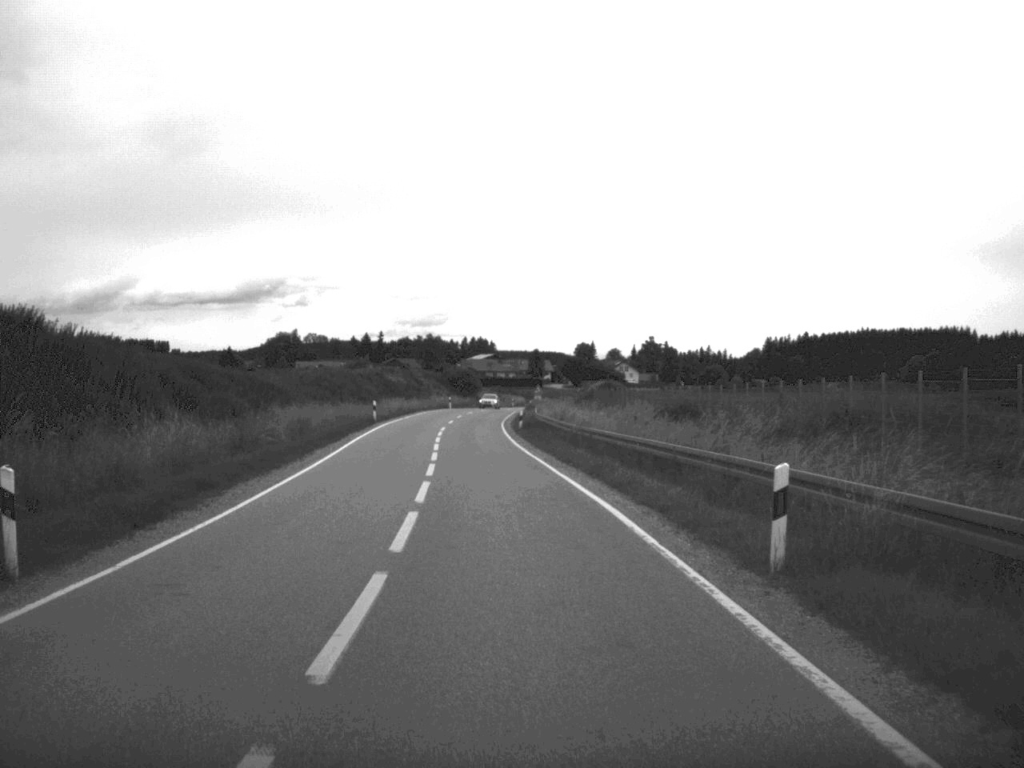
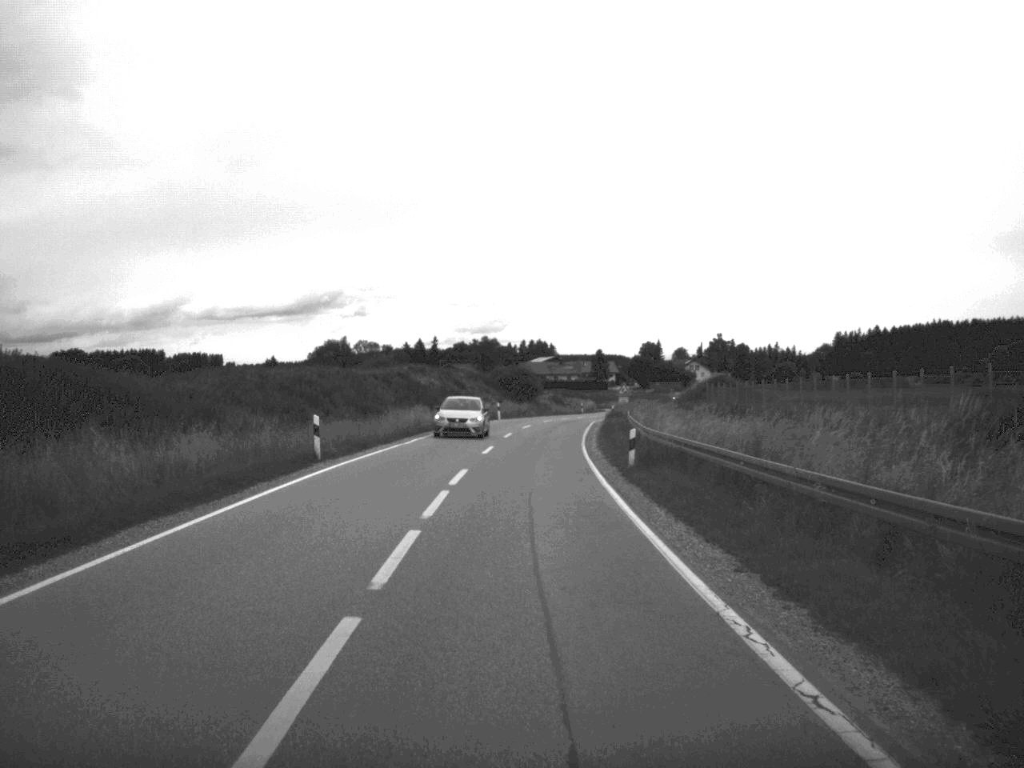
(-1.1, +32.3) m; -3°
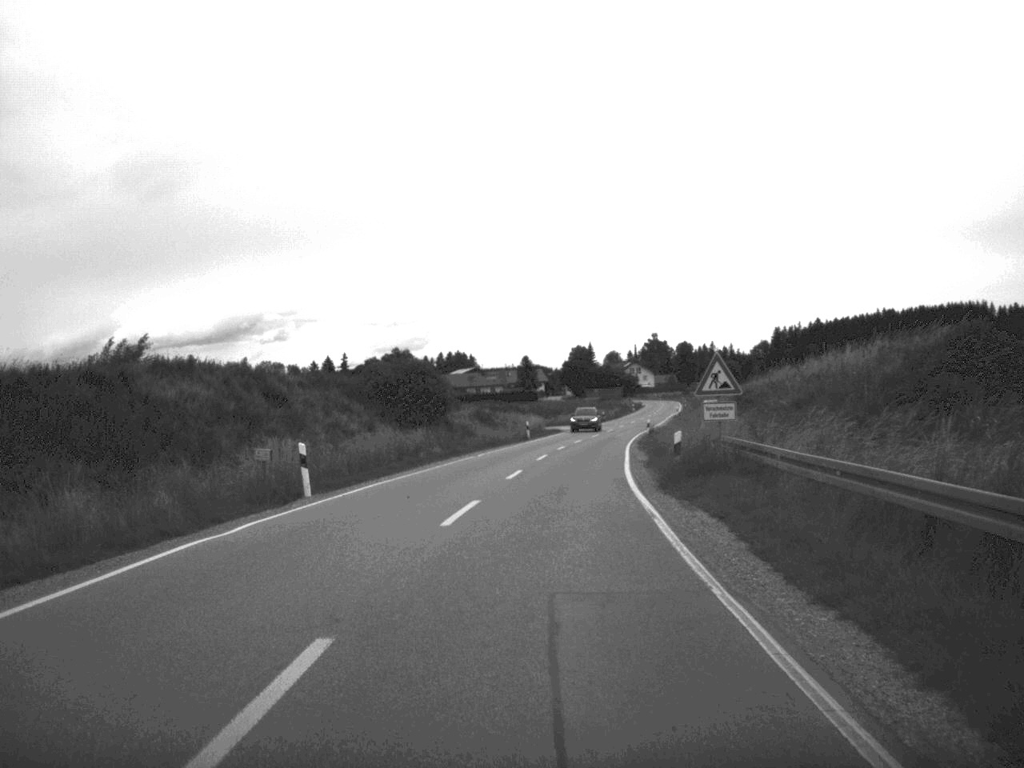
(+0.9, +53.6) m; +3°
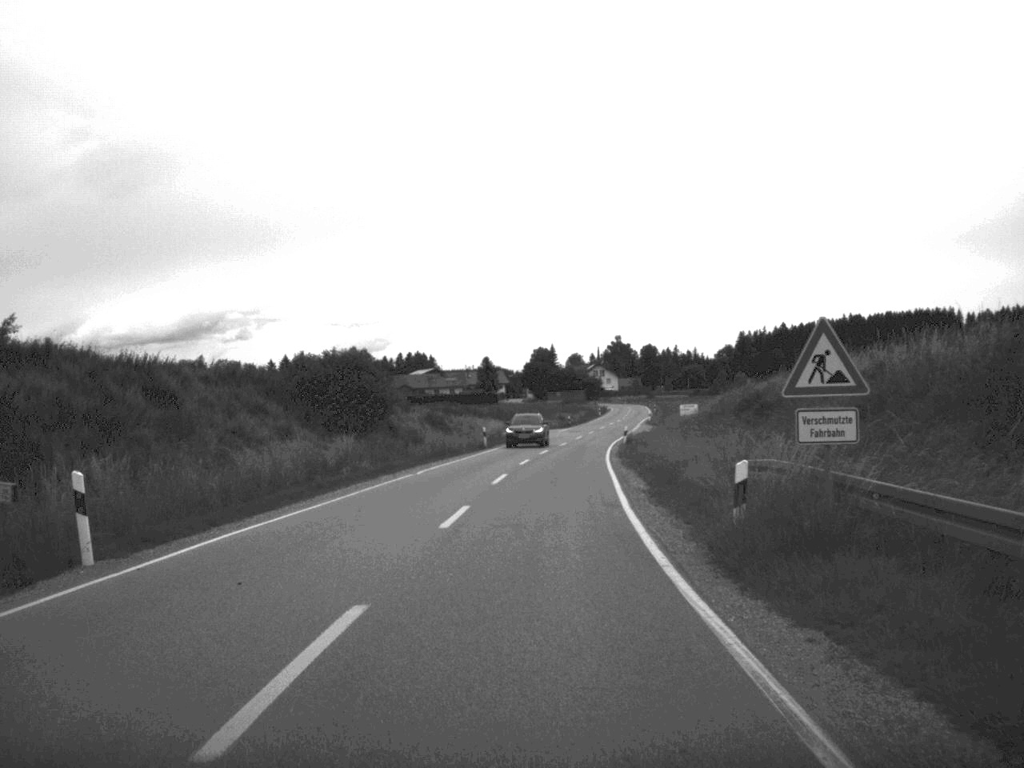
(+0.2, +10.4) m; +2°
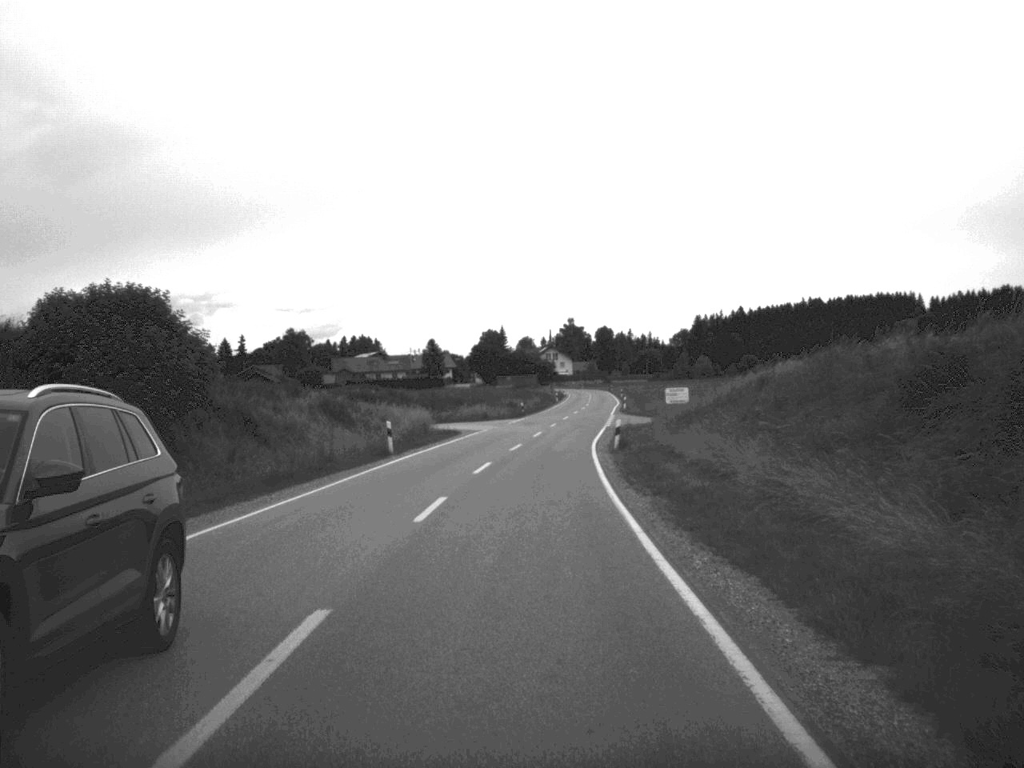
(+0.5, +23.7) m; +2°
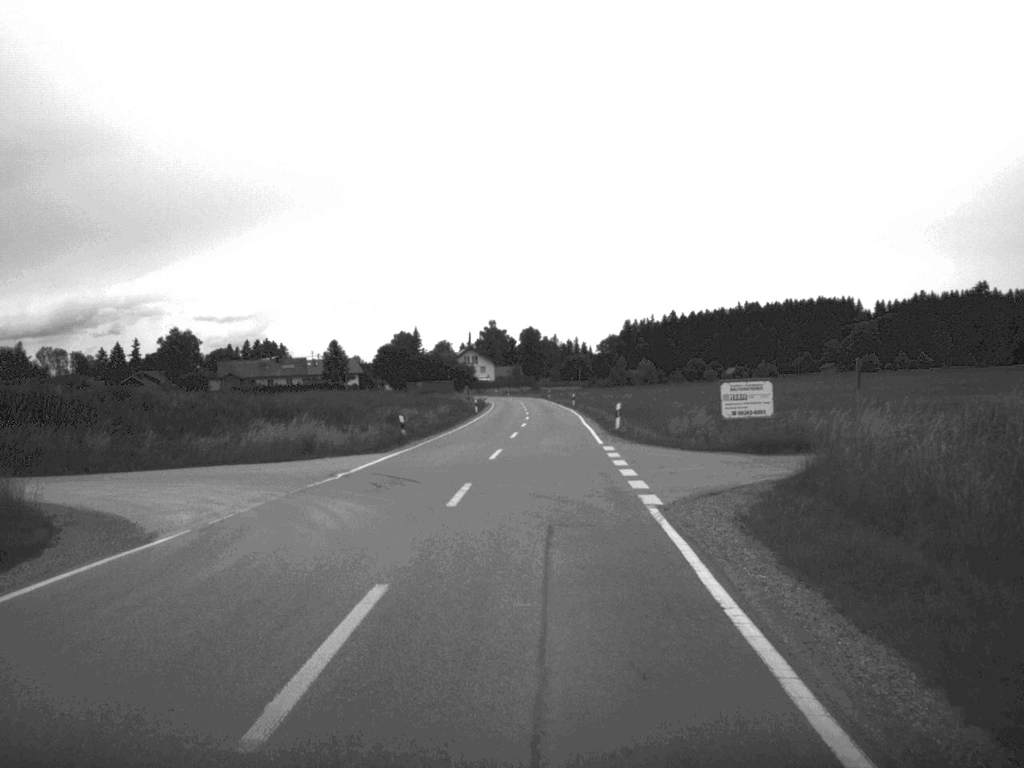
(+1.1, +45.9) m; +3°
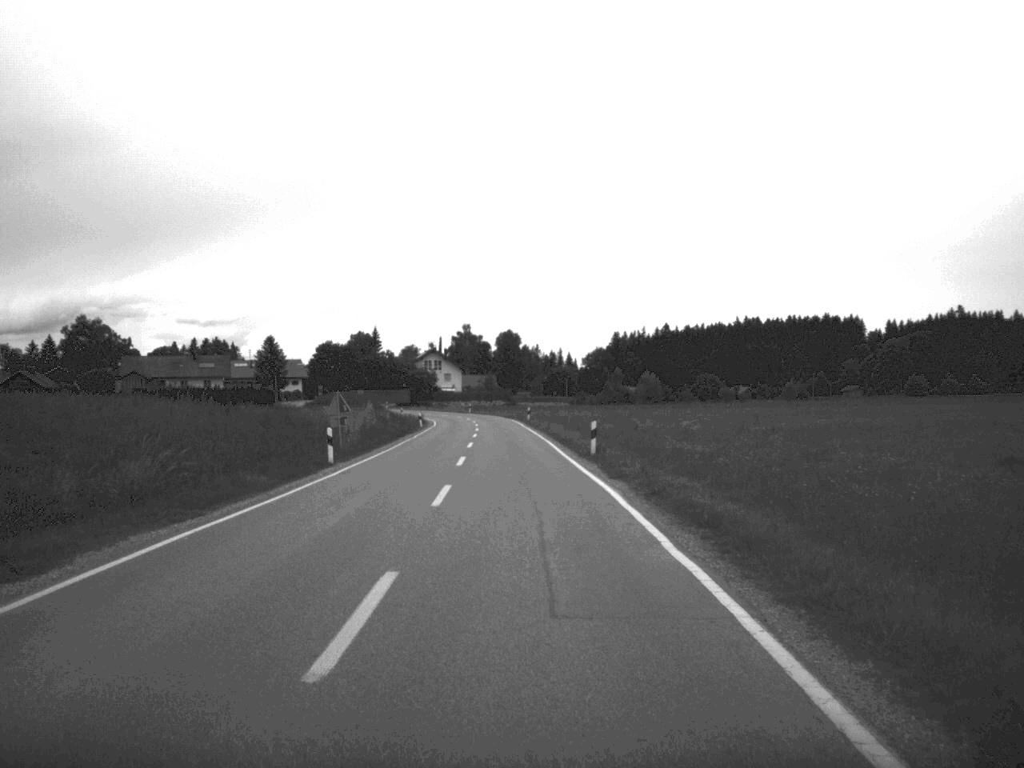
(+1.0, +57.3) m; +1°
